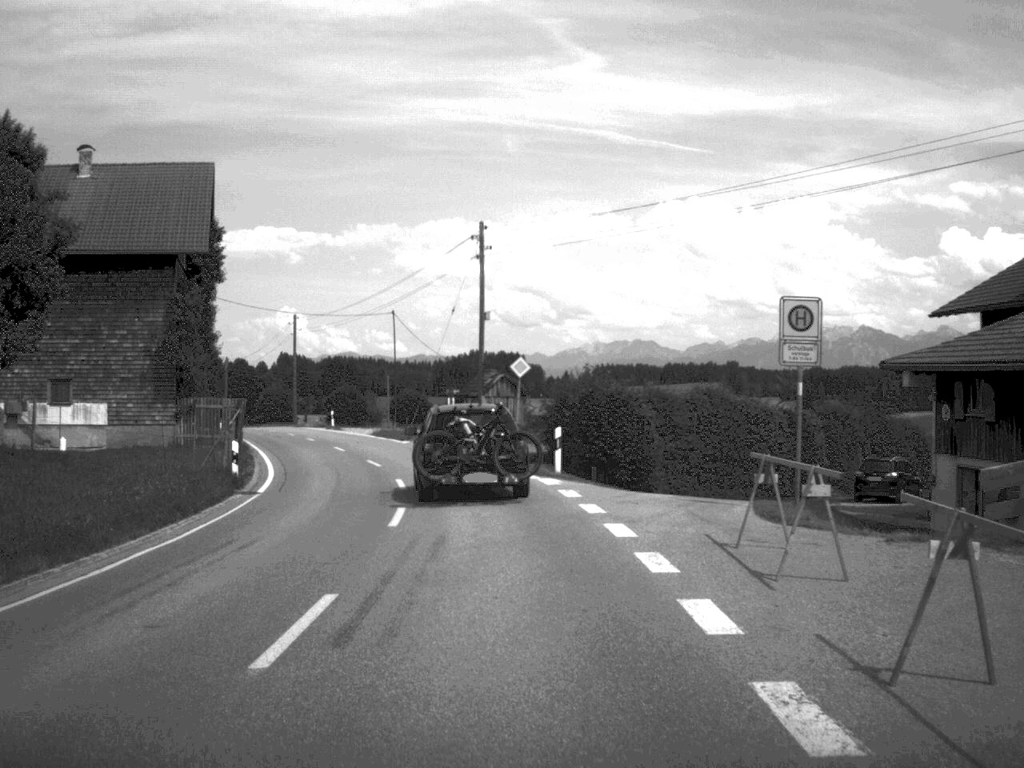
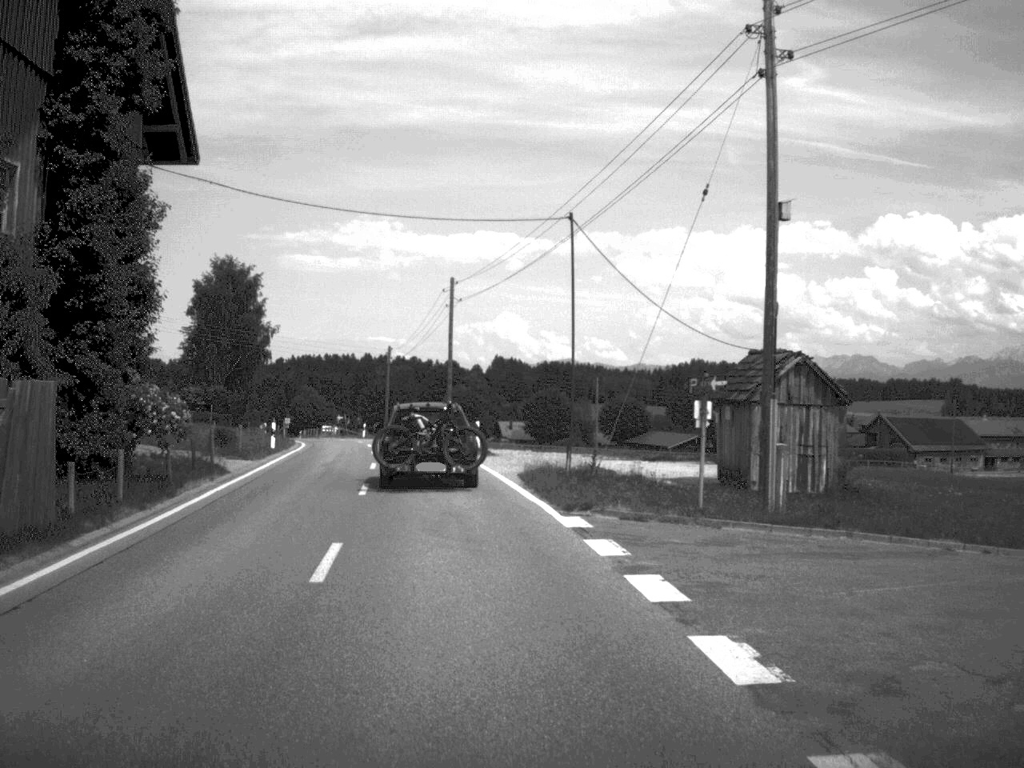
(-2.0, +29.9) m; -10°
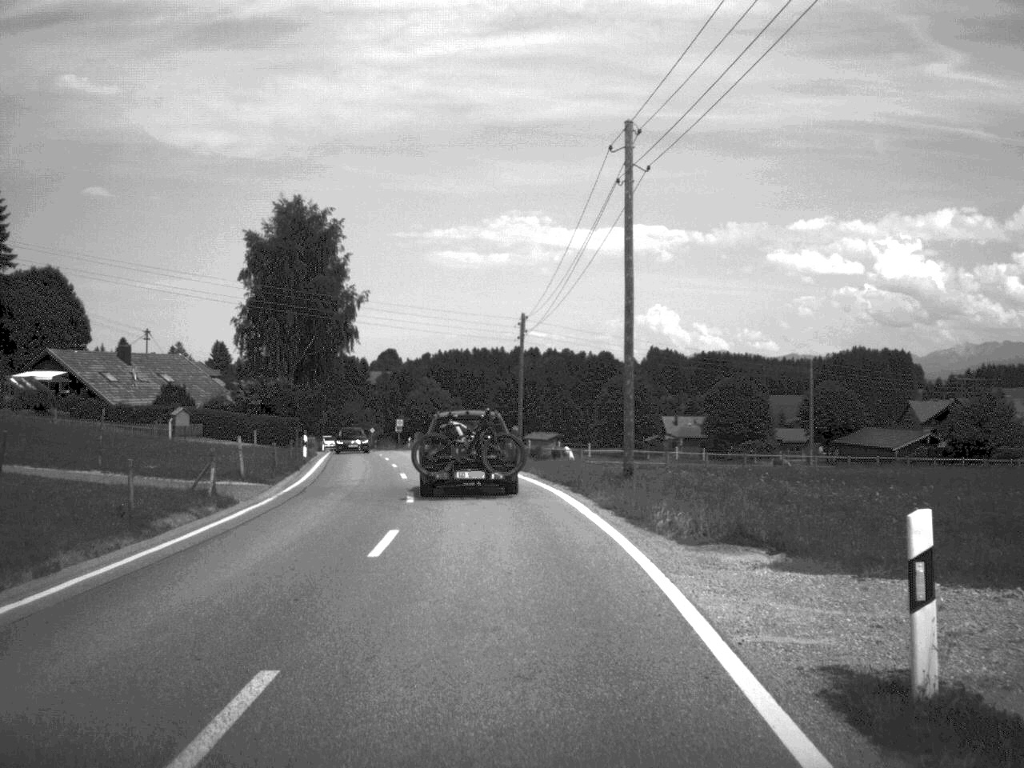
(-2.5, +35.0) m; -7°
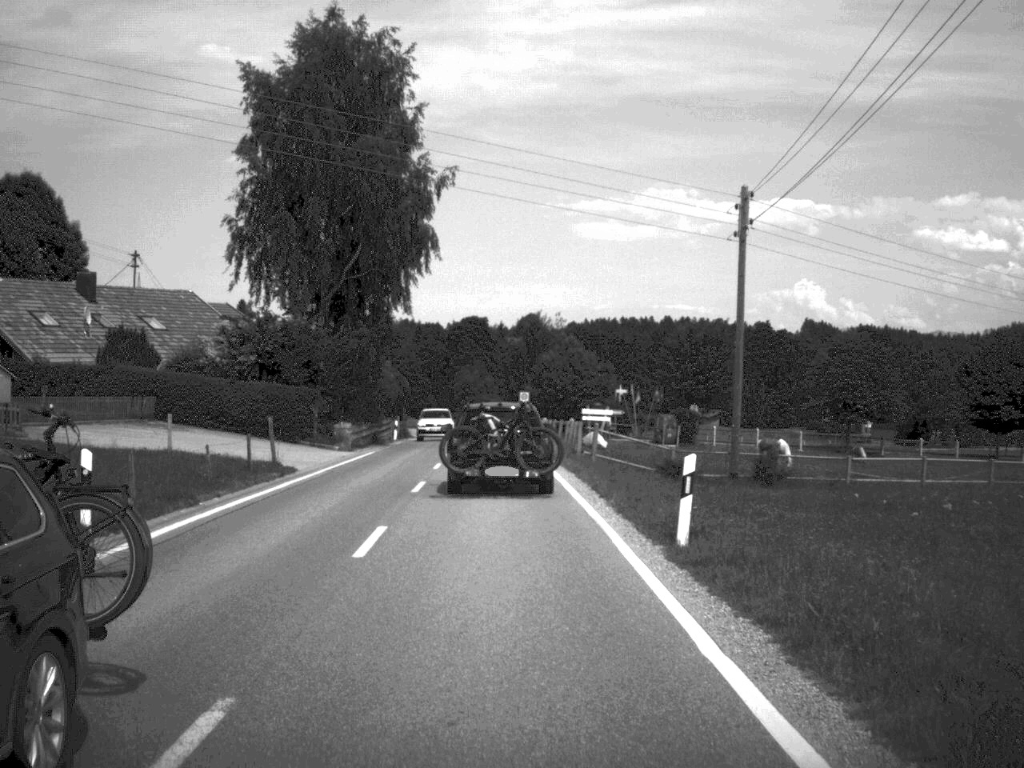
(-2.1, +36.3) m; -7°
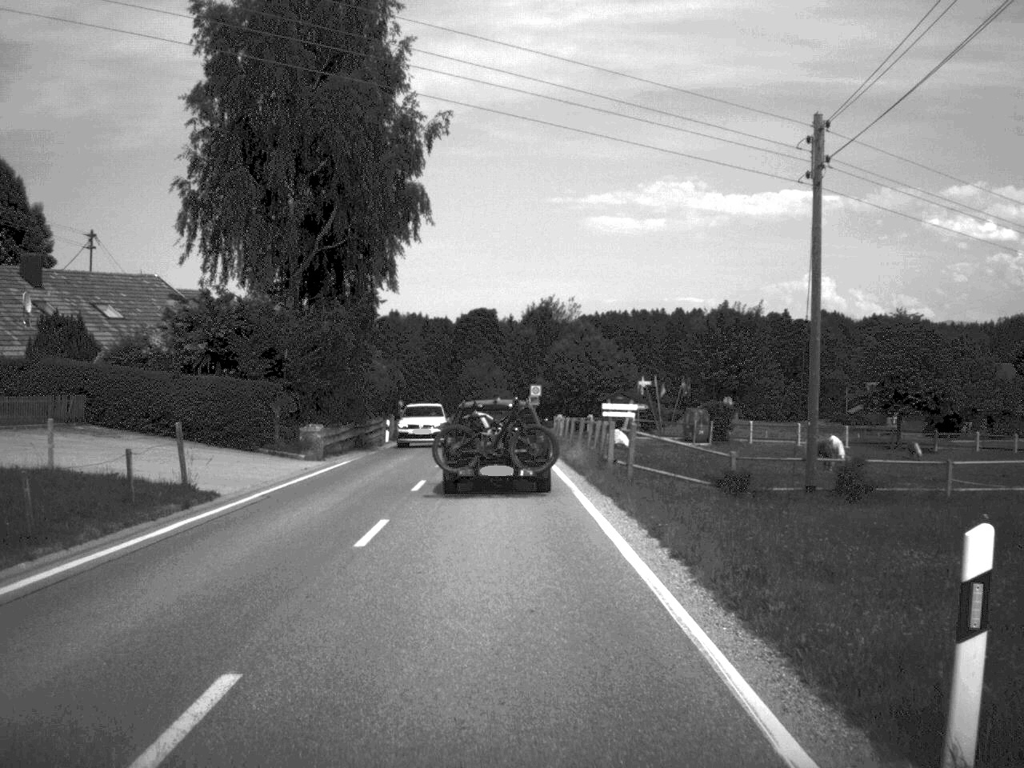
(0.0, +8.5) m; 0°
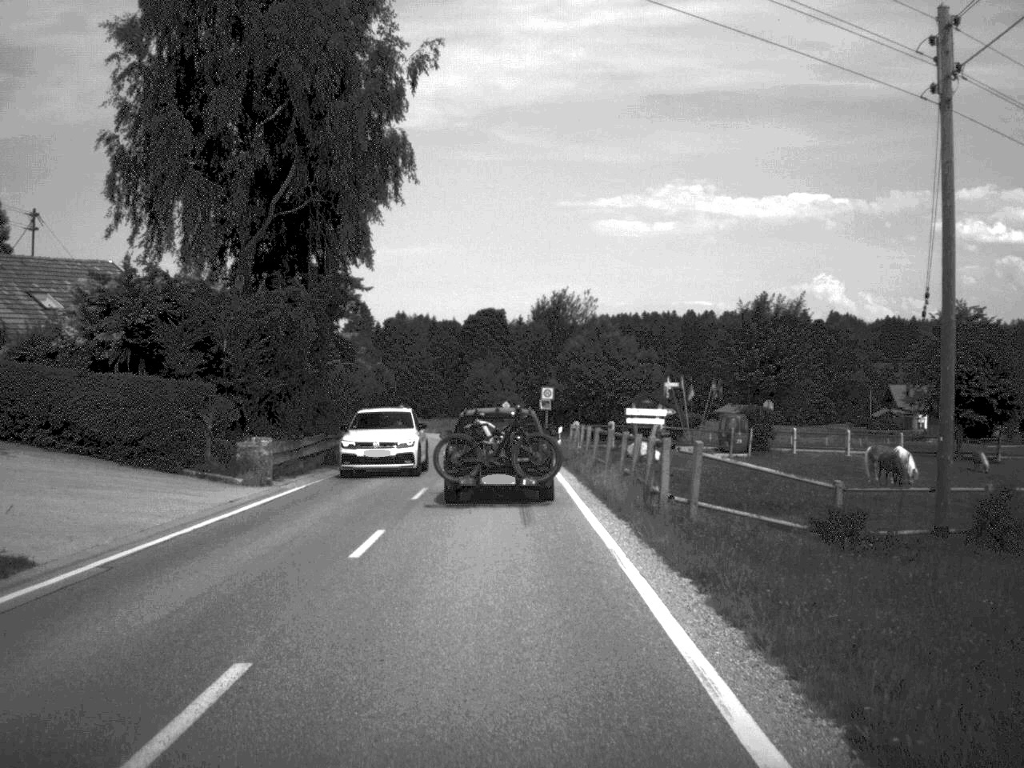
(0.0, +8.6) m; -1°
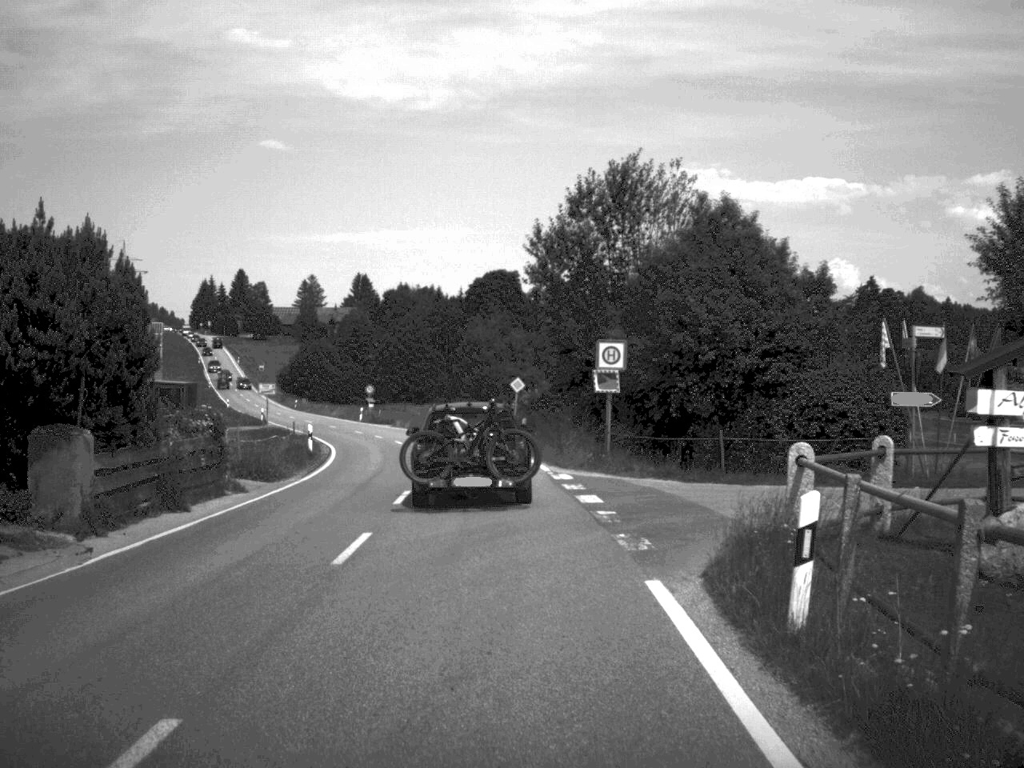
(-0.5, +37.3) m; -1°
